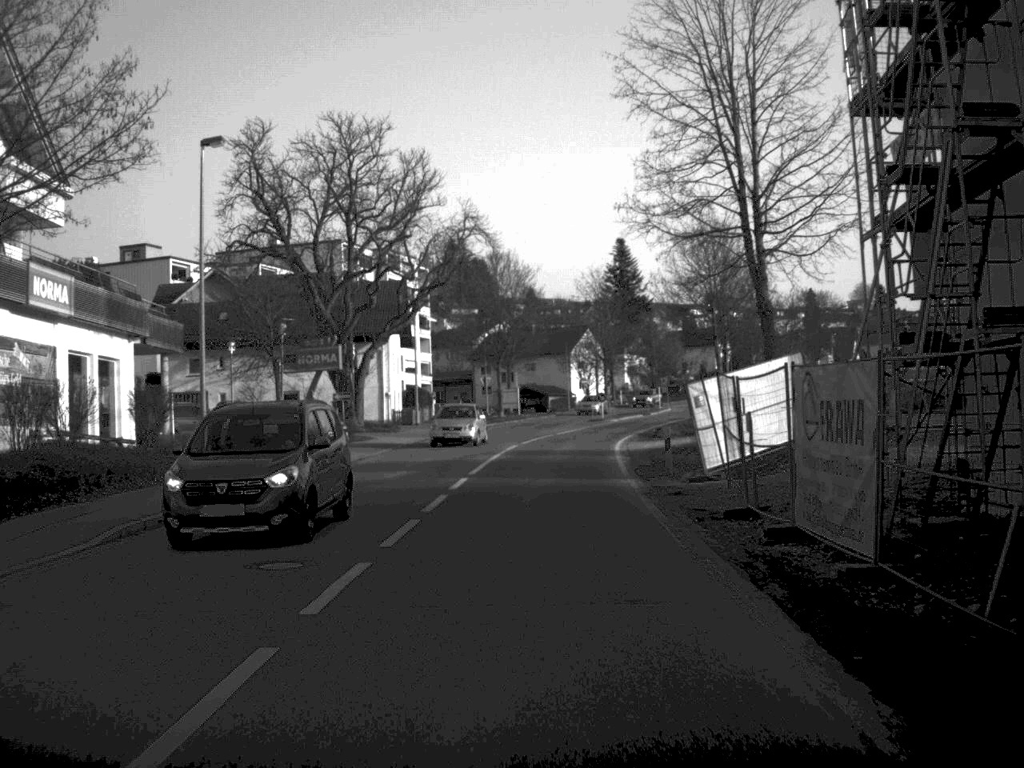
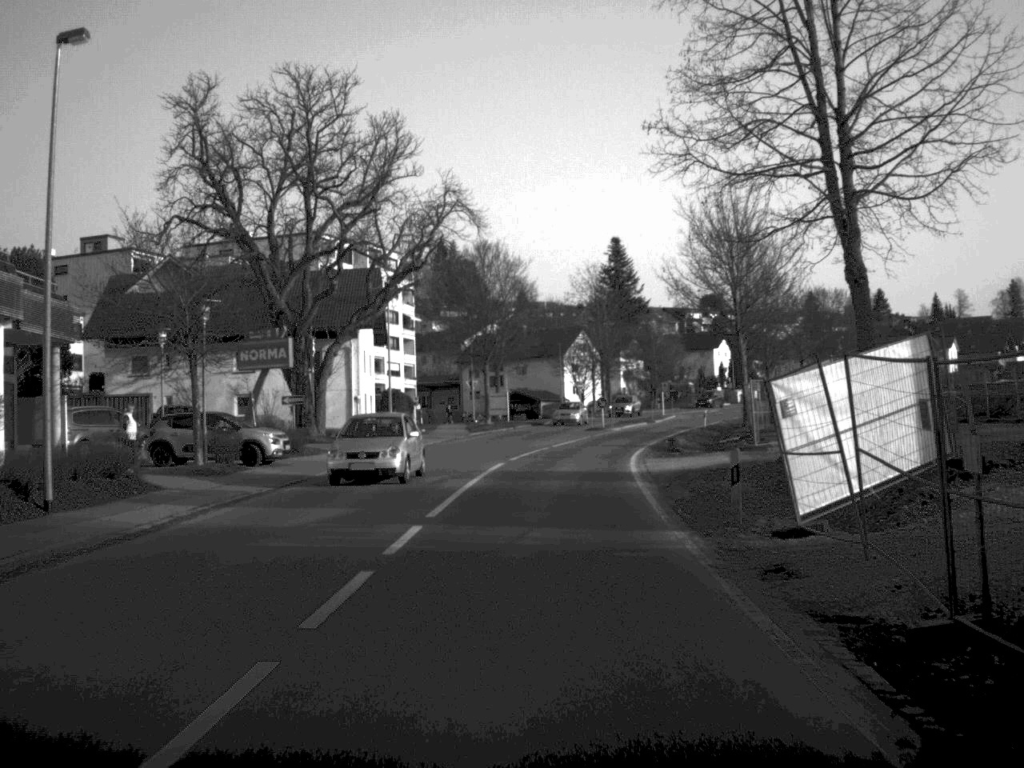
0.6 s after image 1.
(0.0, +9.3) m; 0°
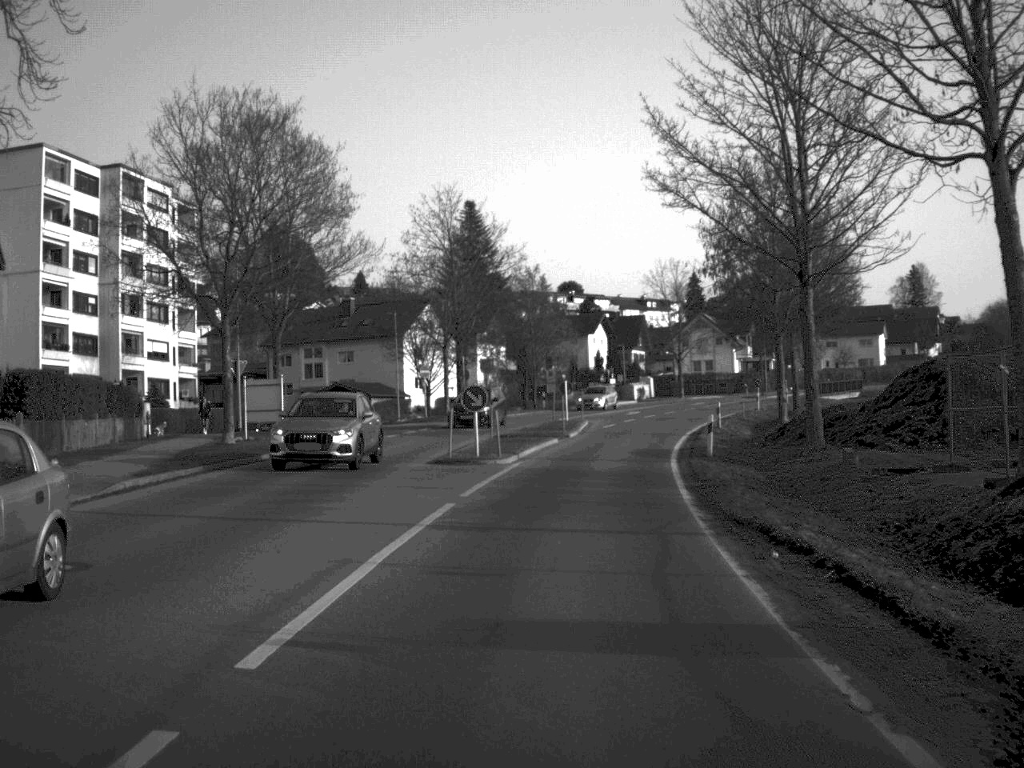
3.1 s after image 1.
(+1.6, +39.1) m; +7°
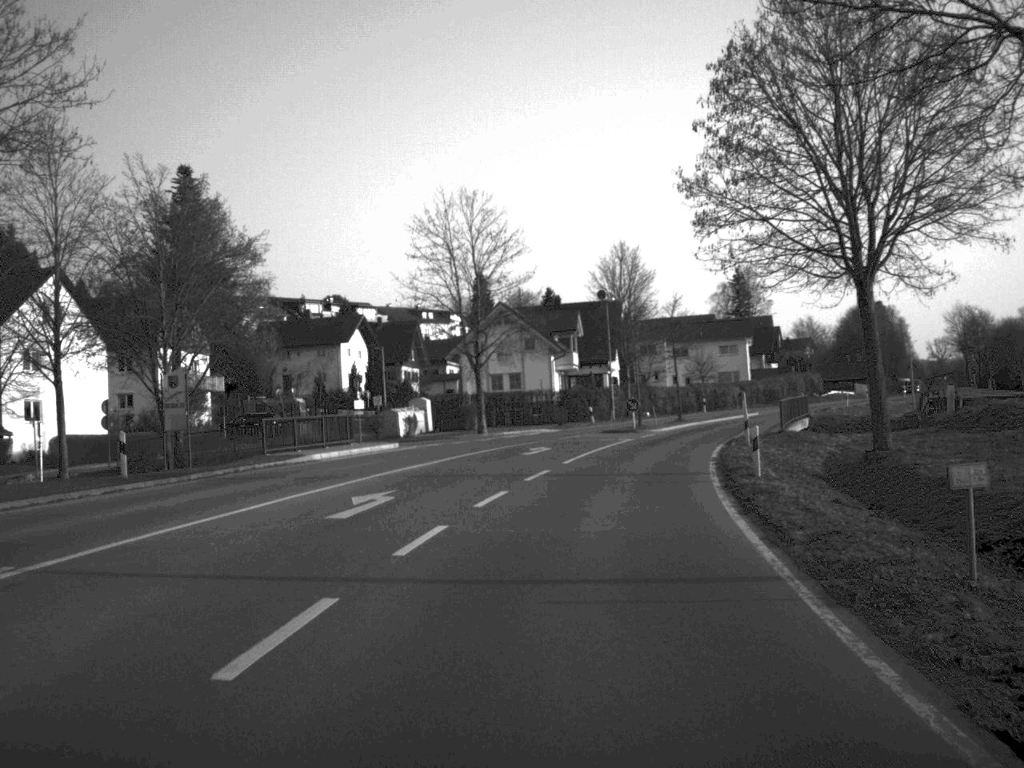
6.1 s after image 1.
(+4.4, +49.0) m; +10°
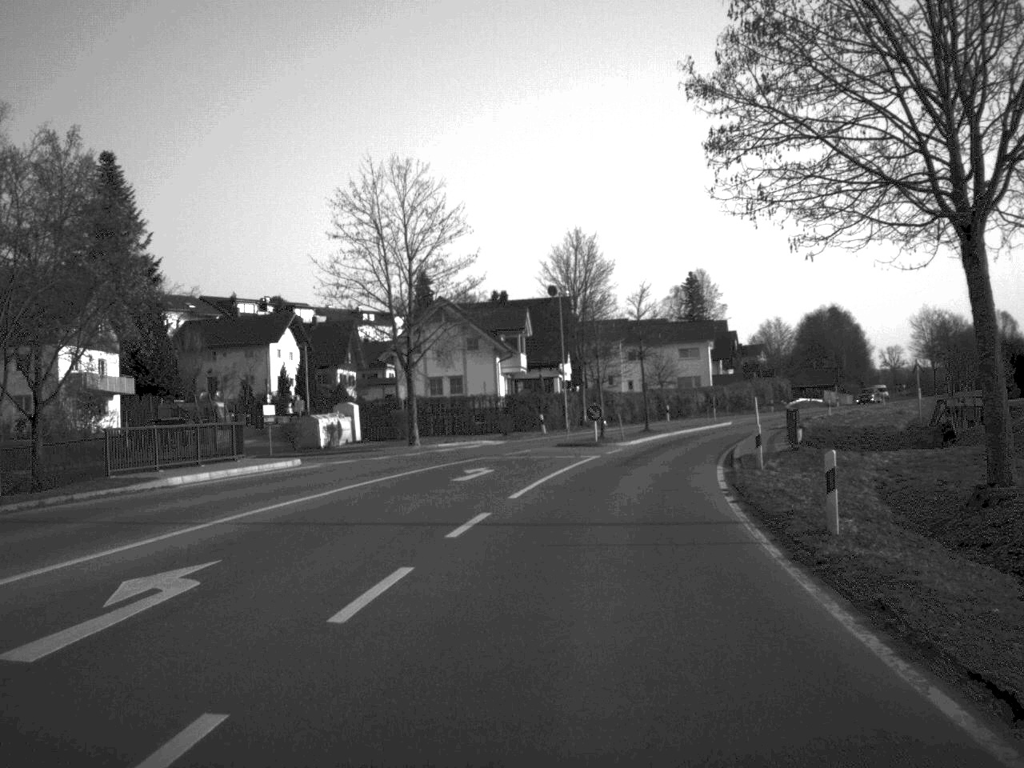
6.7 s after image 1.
(+0.2, +9.6) m; +2°
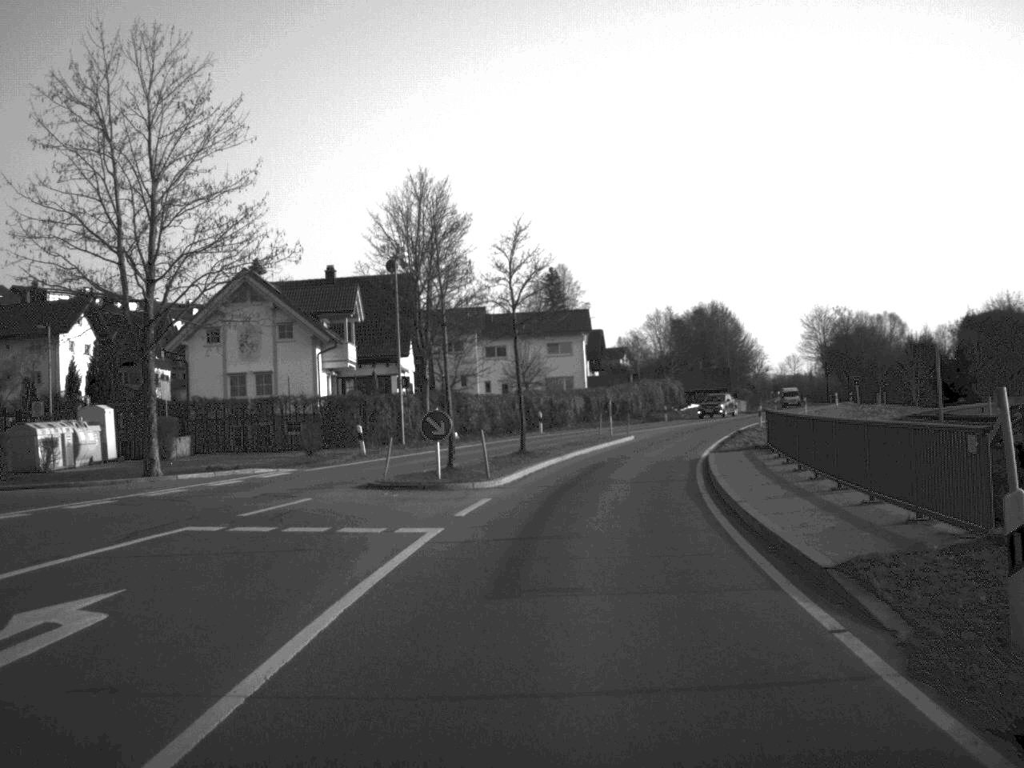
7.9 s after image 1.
(+1.1, +20.0) m; +7°
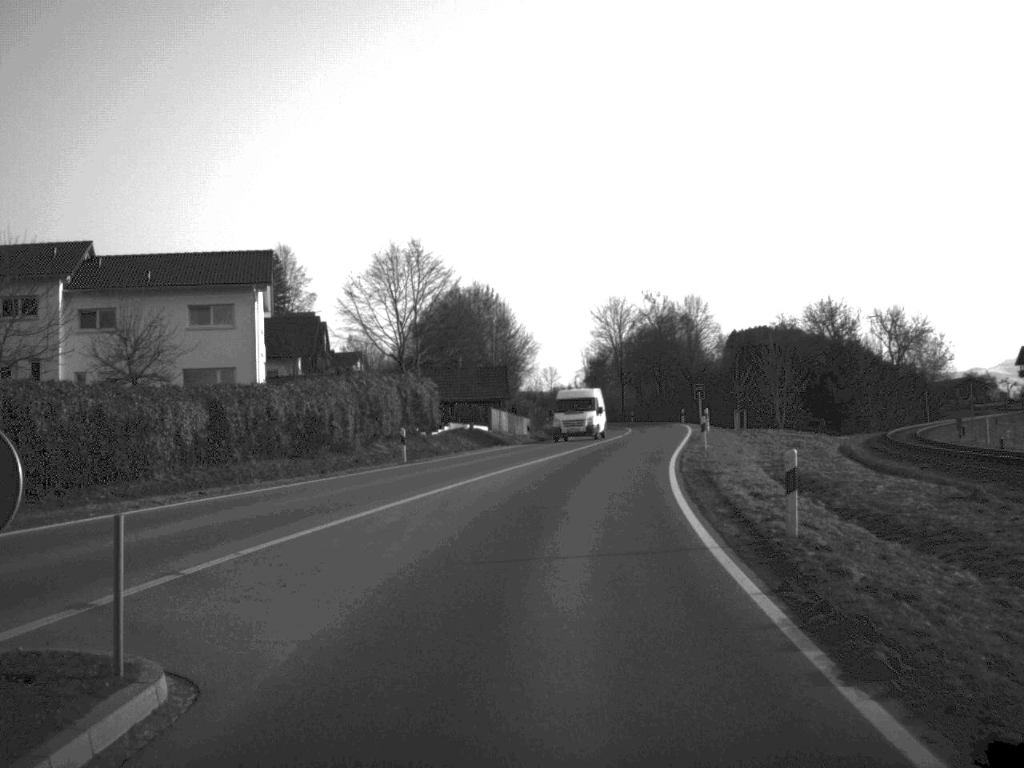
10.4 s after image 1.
(+4.5, +42.8) m; +12°
